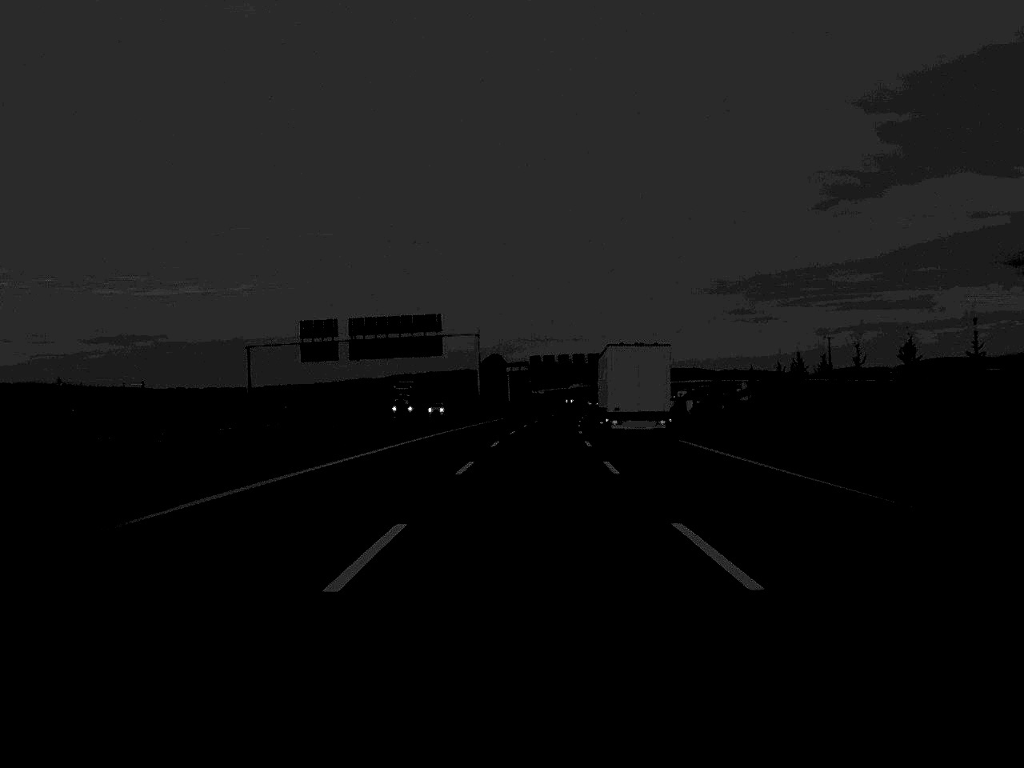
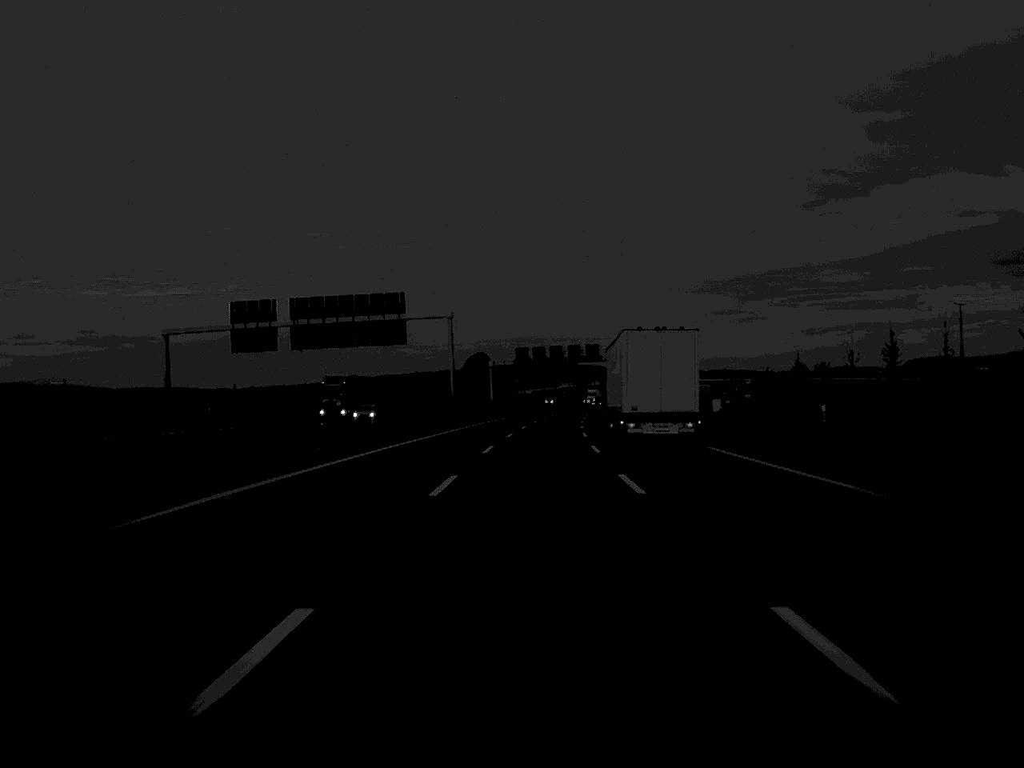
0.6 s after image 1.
(+0.1, +24.6) m; +1°
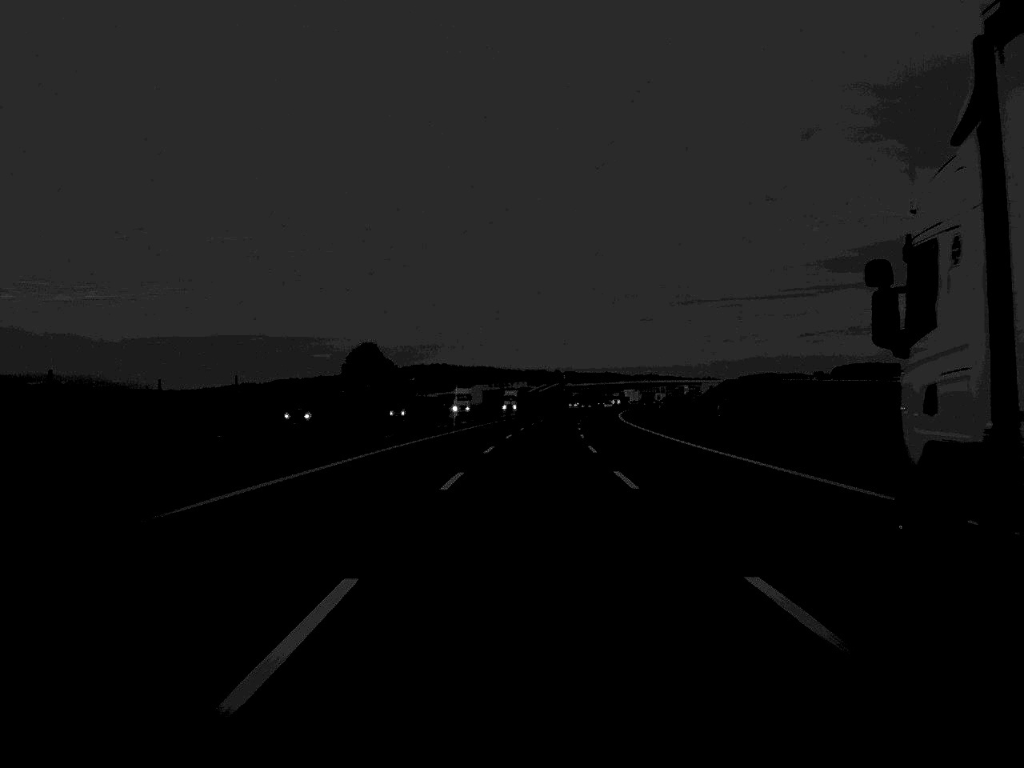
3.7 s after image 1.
(+3.8, +123.2) m; +4°
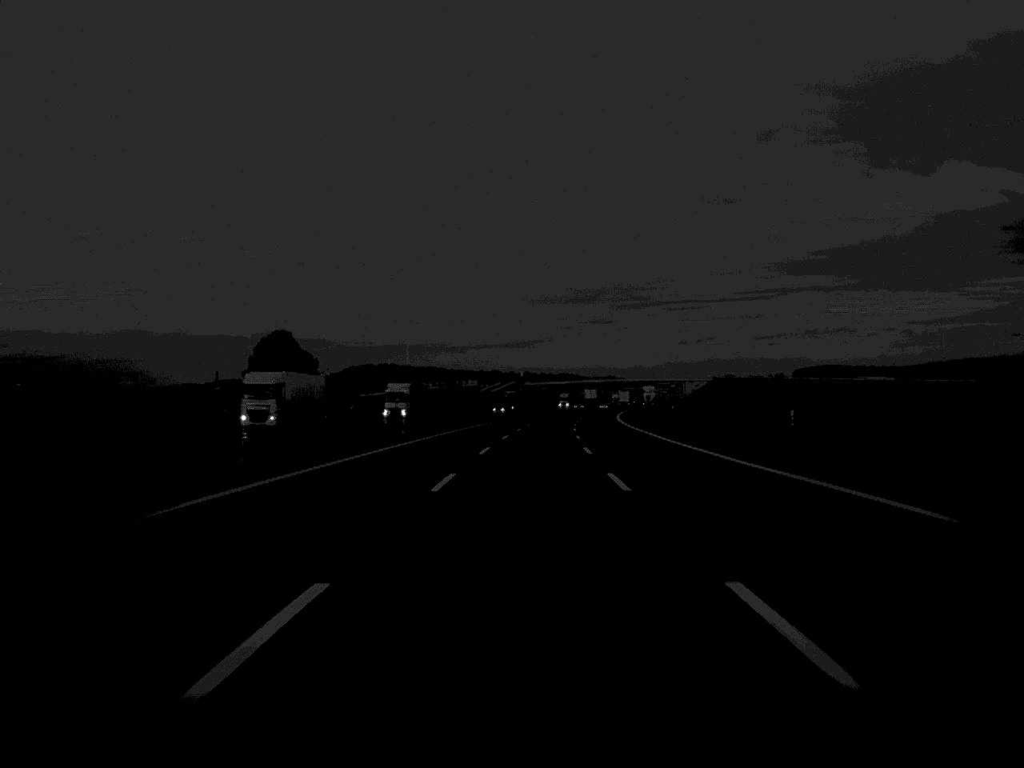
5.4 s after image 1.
(+1.3, +71.7) m; +2°
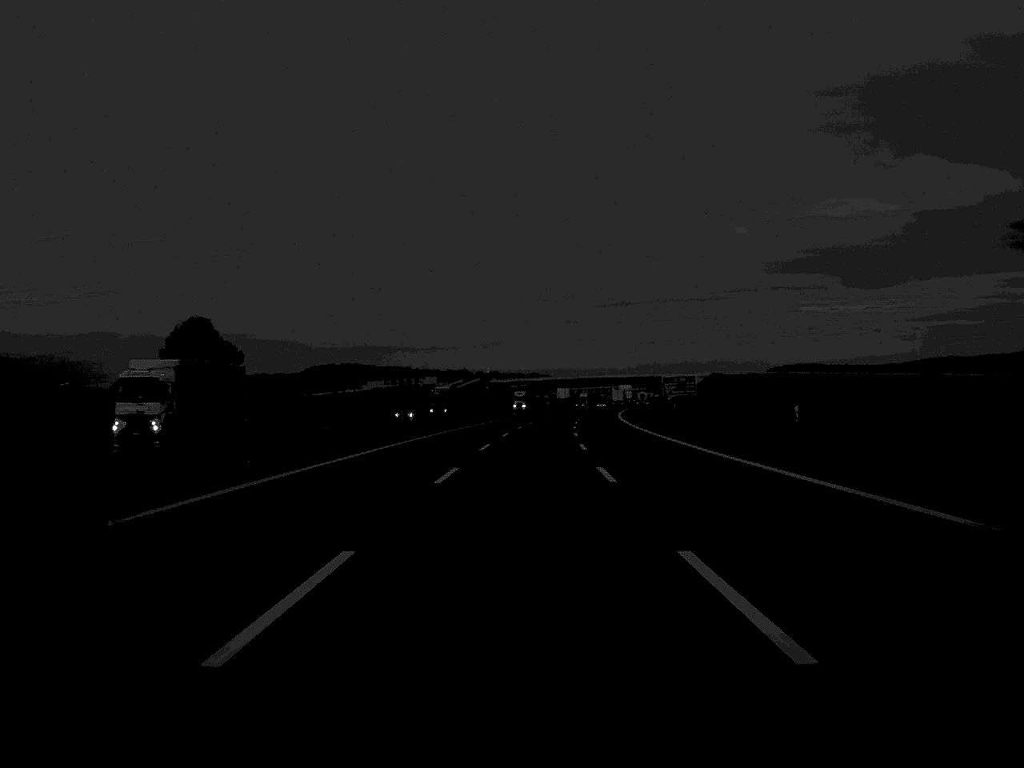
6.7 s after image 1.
(+0.6, +51.6) m; +1°
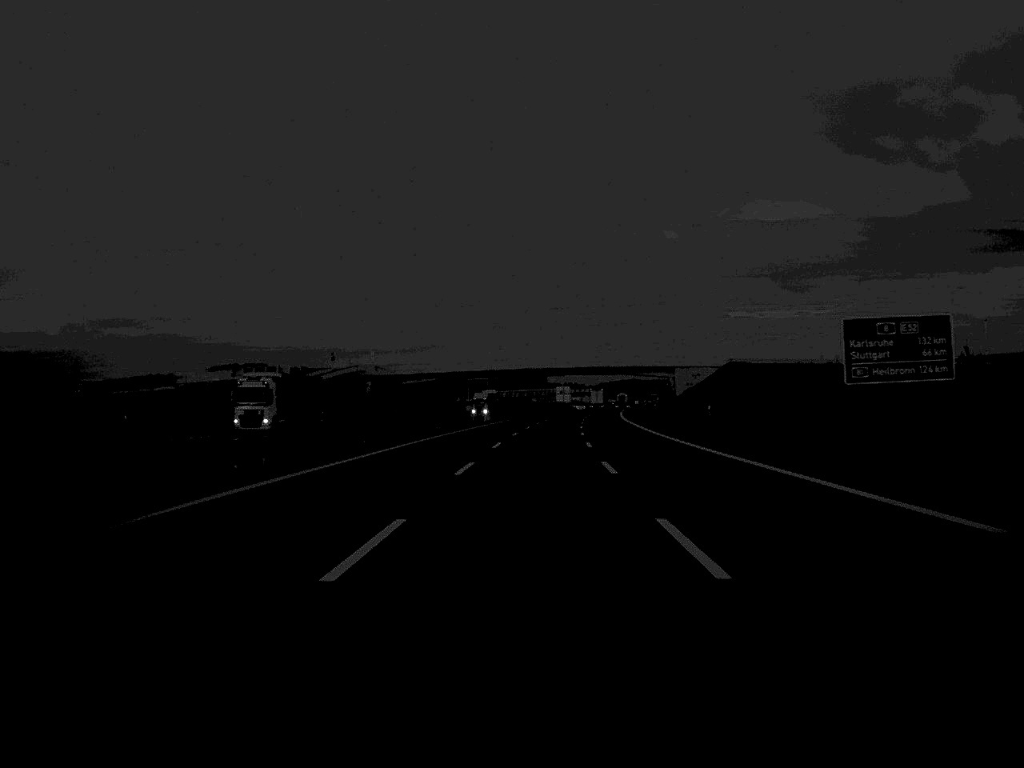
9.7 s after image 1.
(+3.4, +120.9) m; +3°
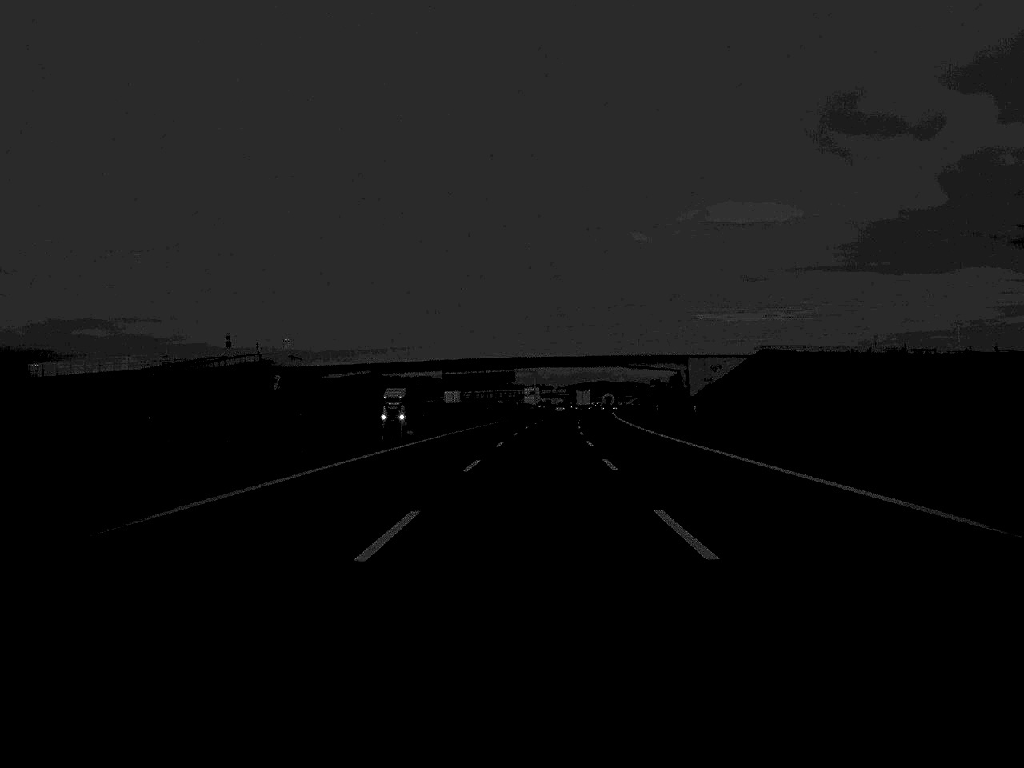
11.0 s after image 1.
(+0.7, +51.6) m; +1°
